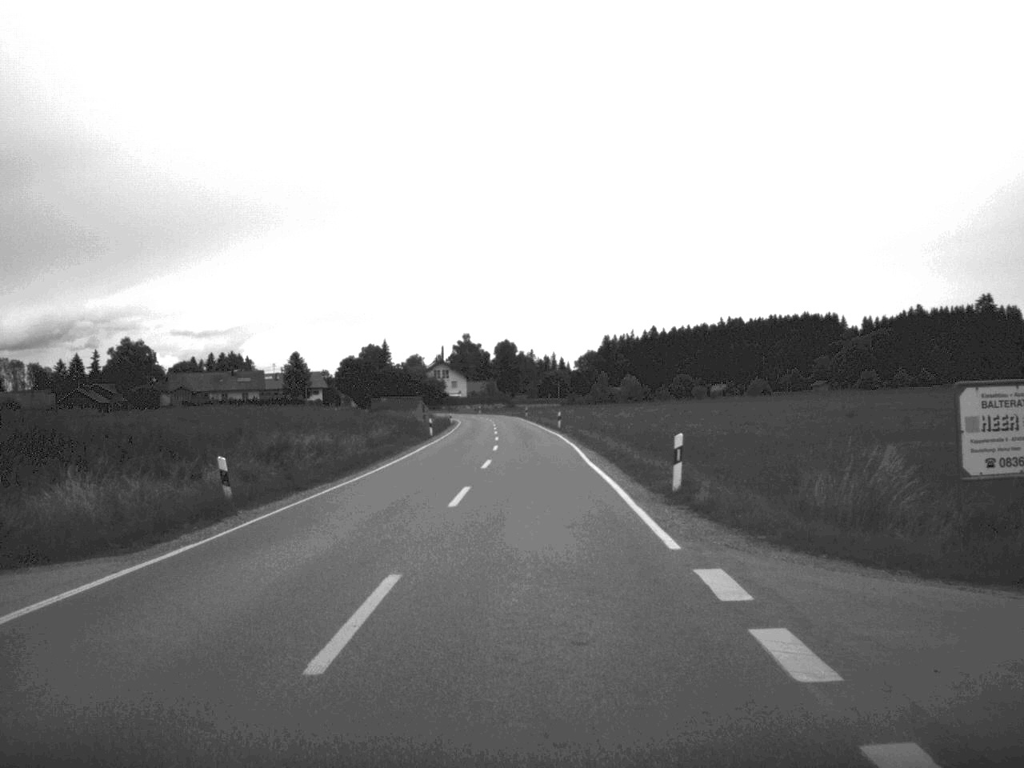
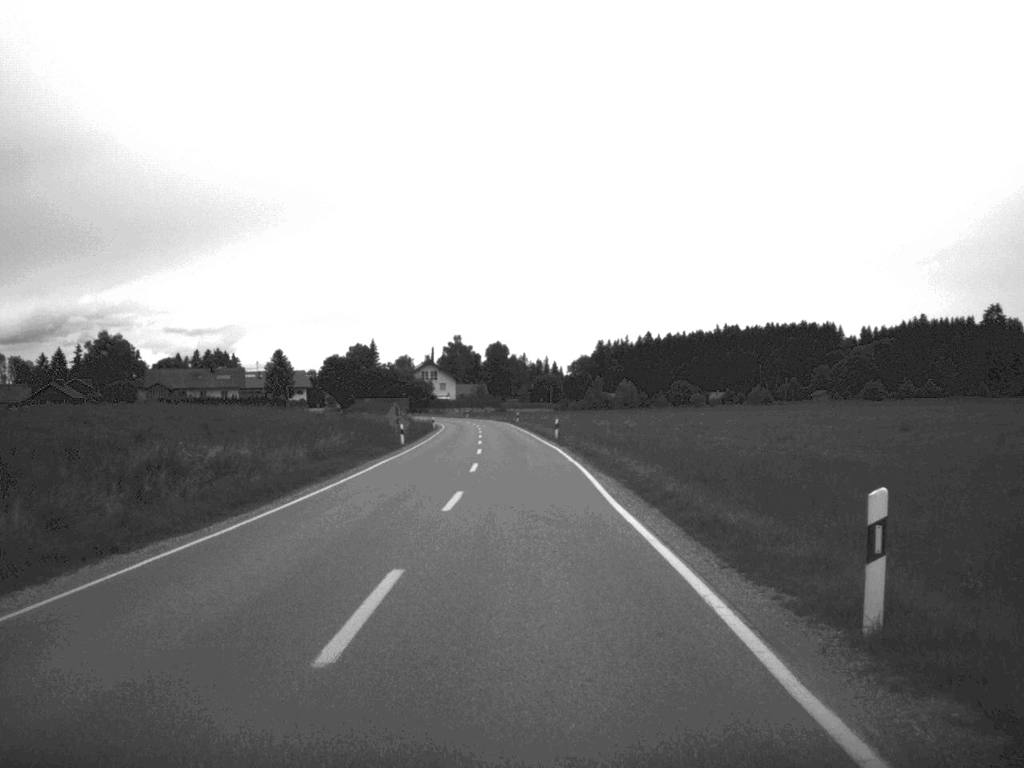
(0.0, +11.6) m; 0°
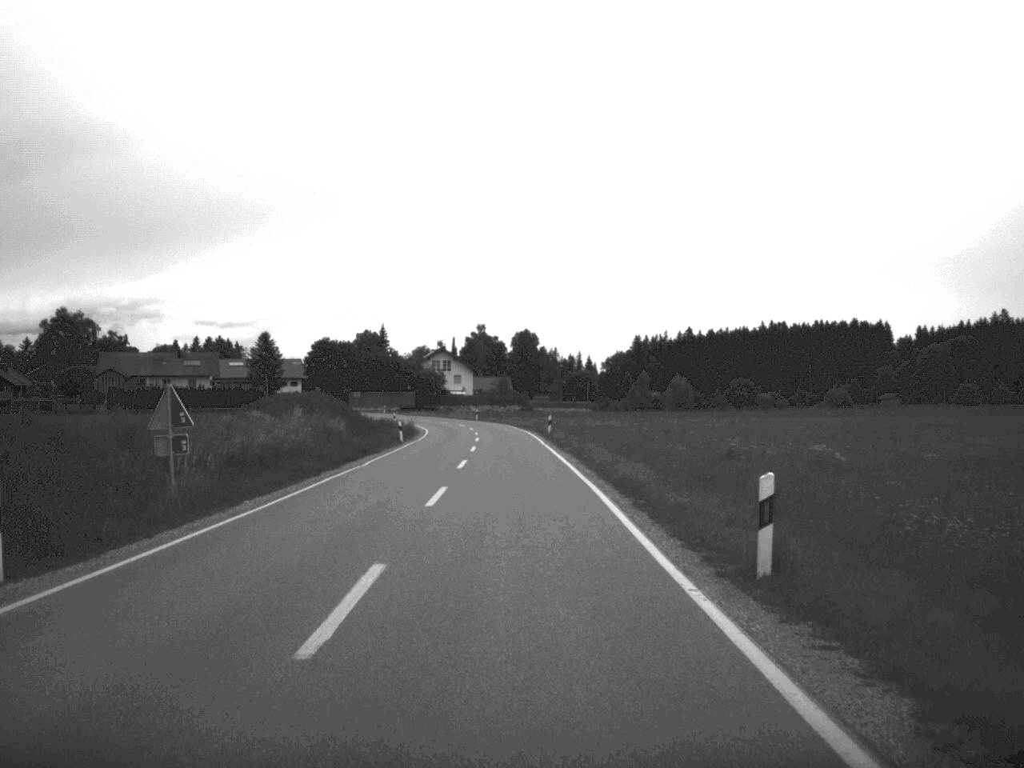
(-0.4, +46.4) m; -1°
